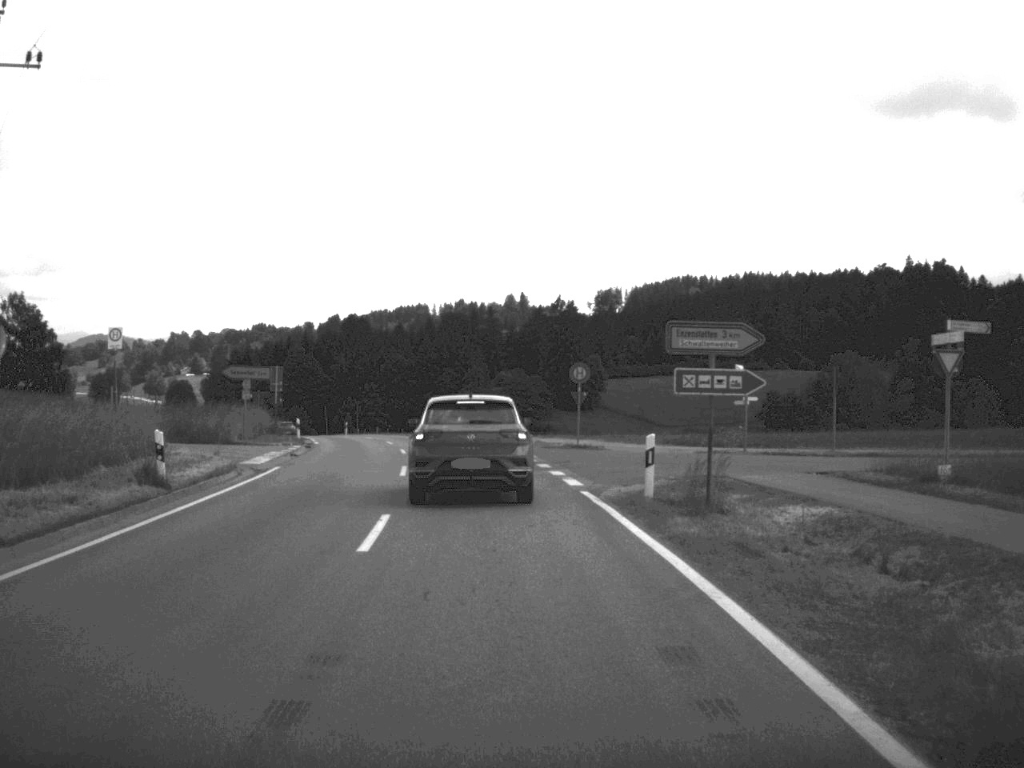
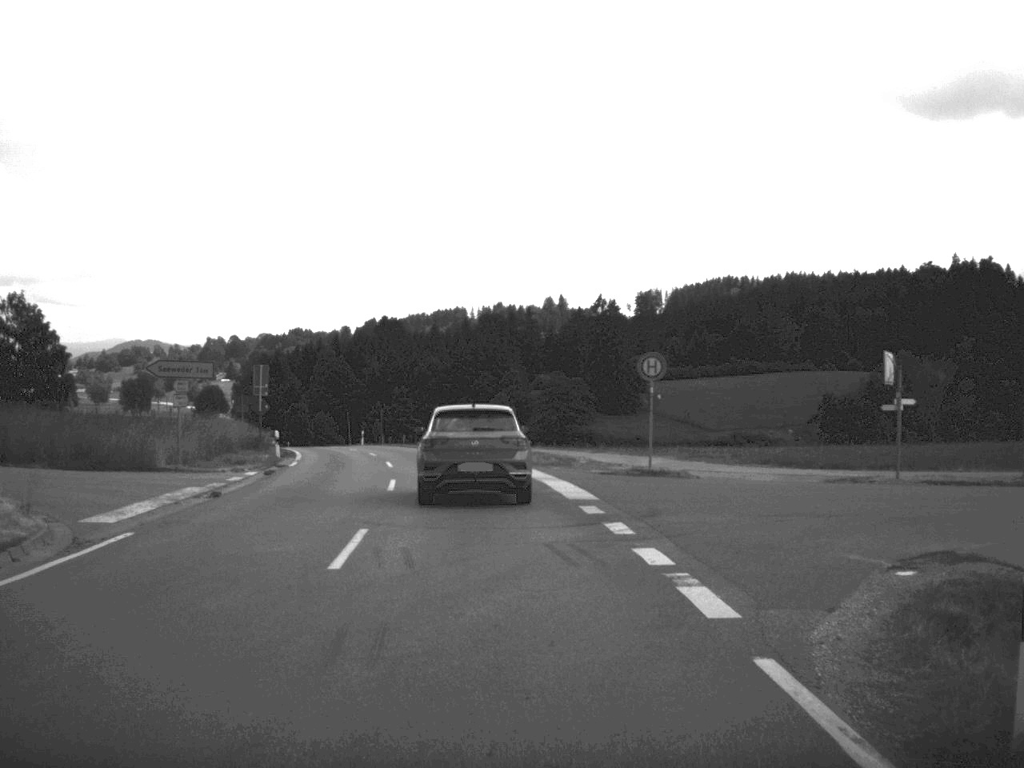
(-0.2, +13.0) m; -2°
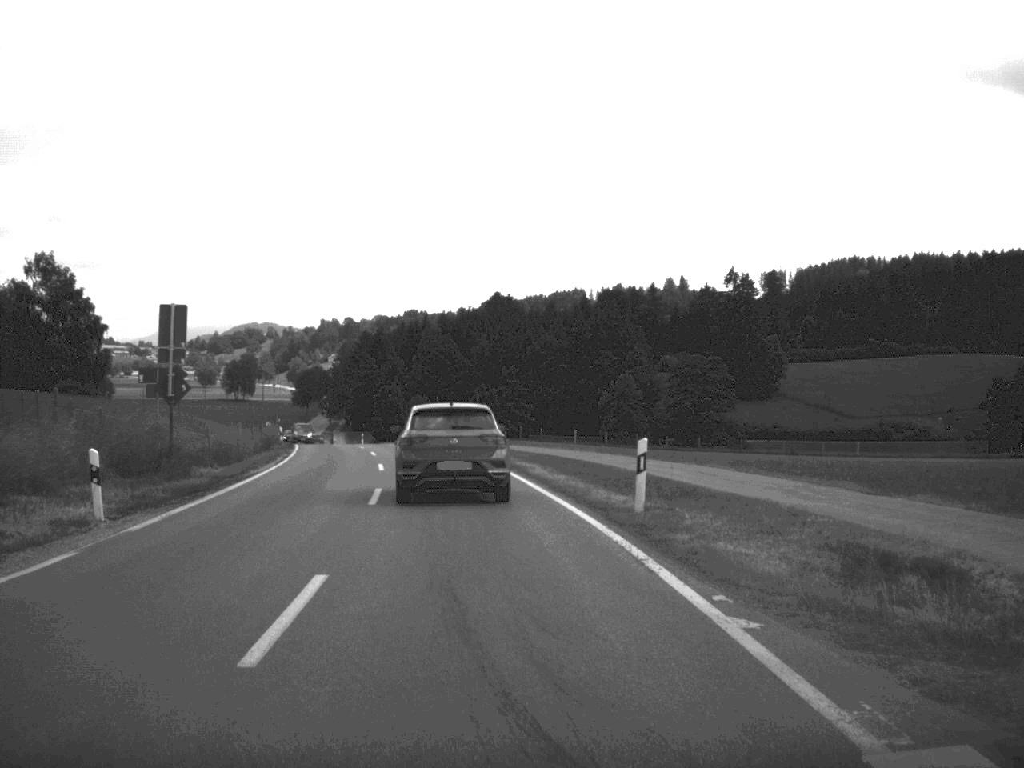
(-1.2, +27.3) m; -6°
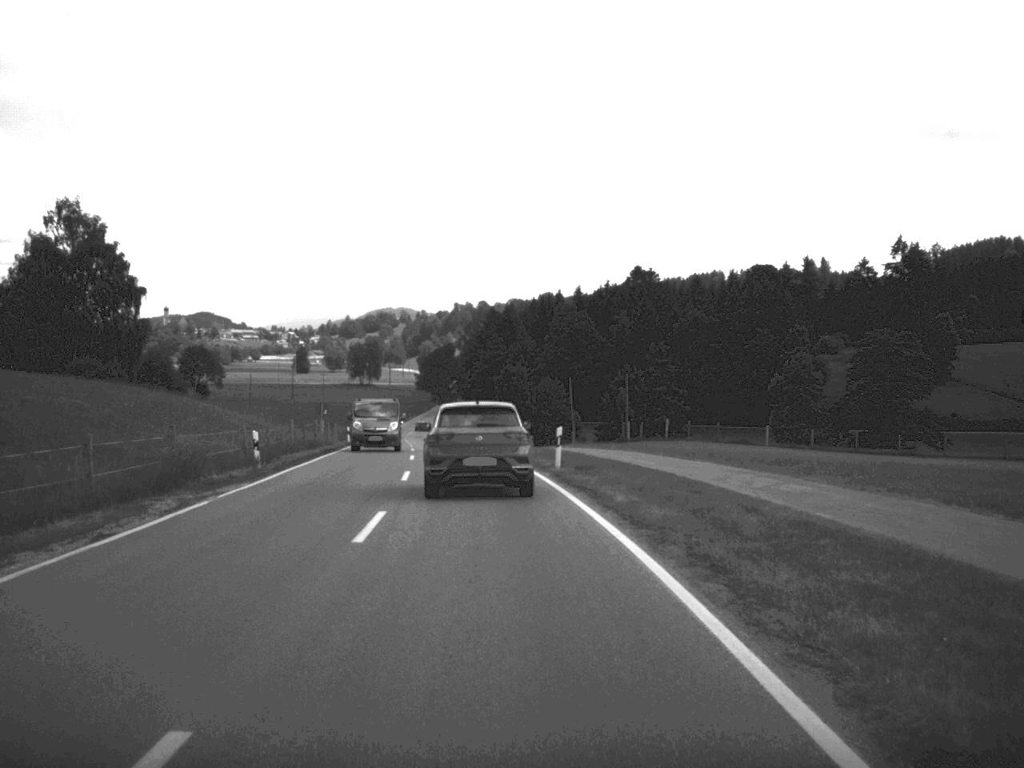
(-1.7, +29.5) m; -6°
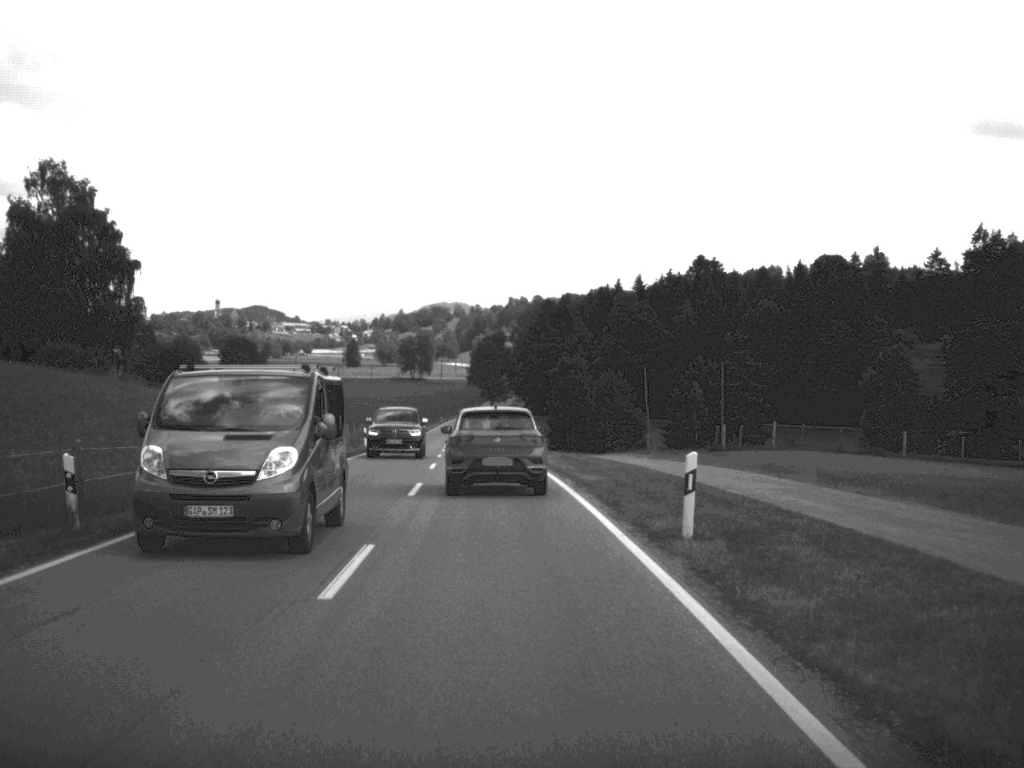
(-0.4, +15.8) m; -3°
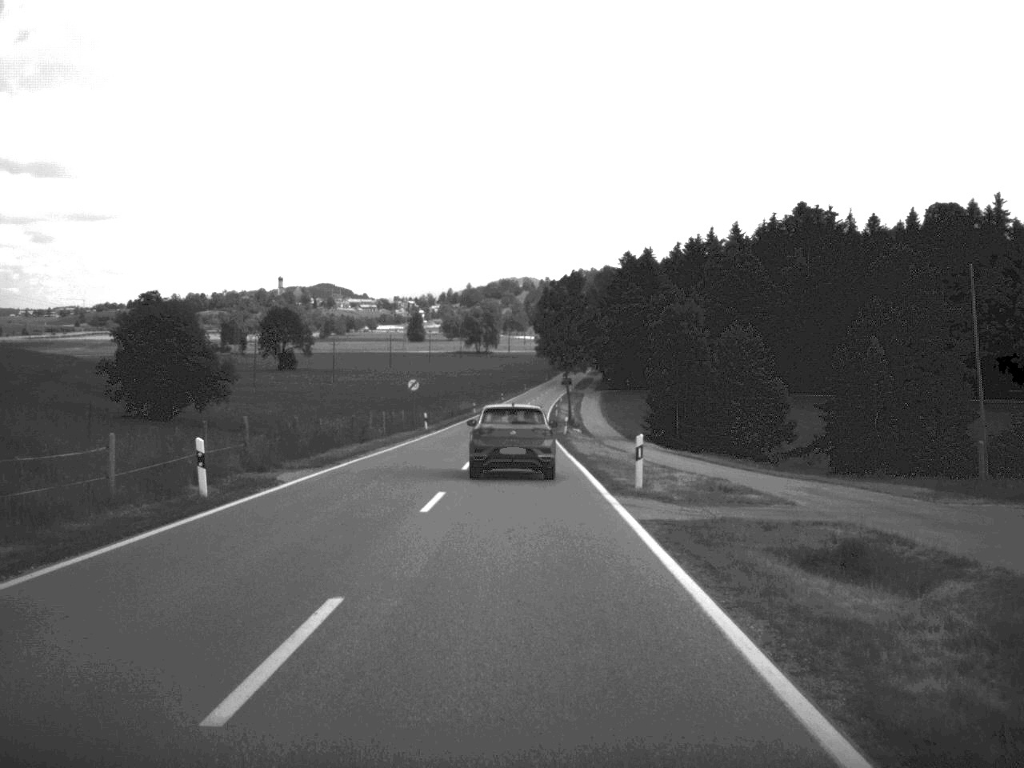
(-1.3, +39.7) m; -3°
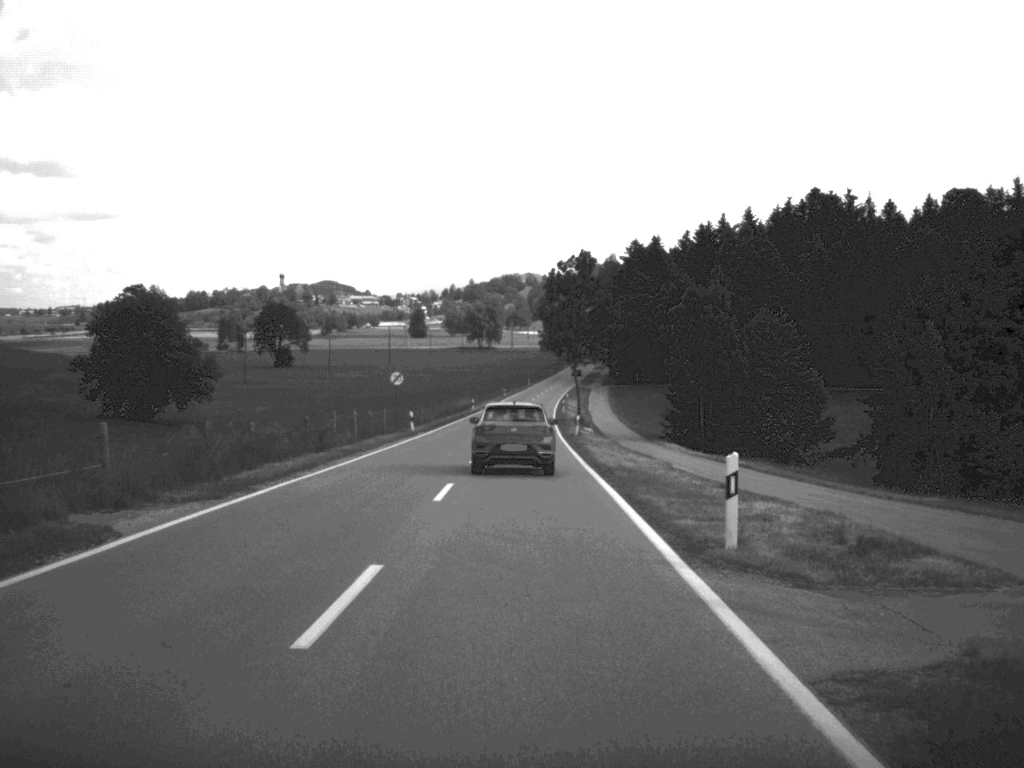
(0.0, +10.1) m; 0°
